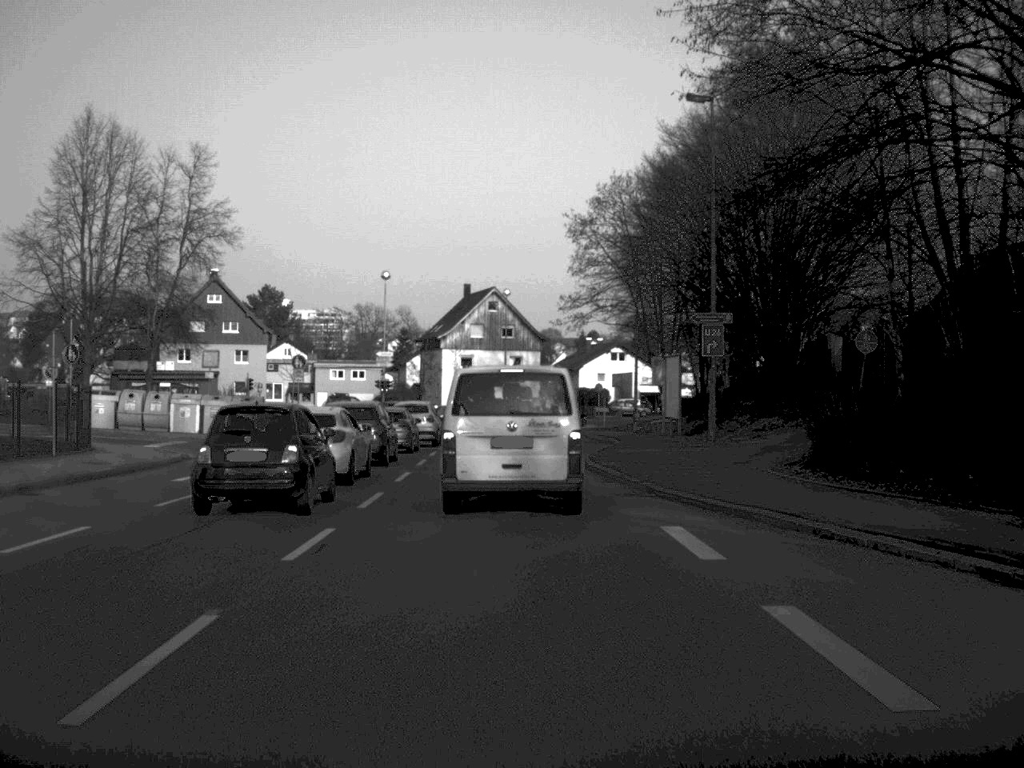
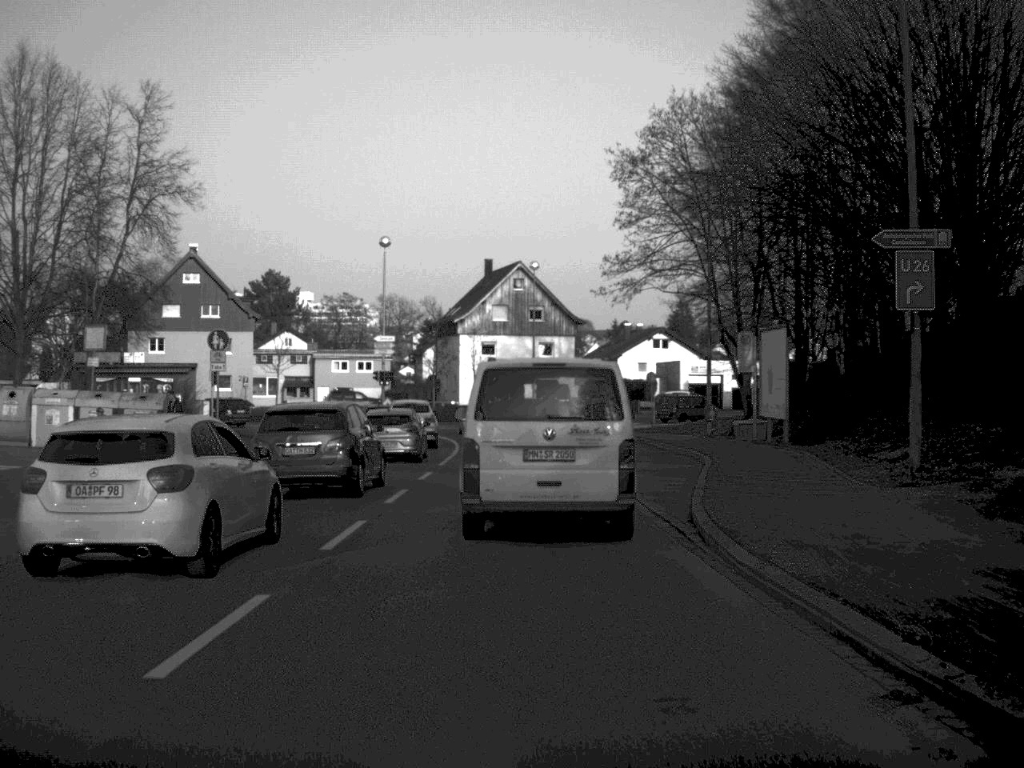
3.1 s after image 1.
(-0.1, +17.1) m; -1°
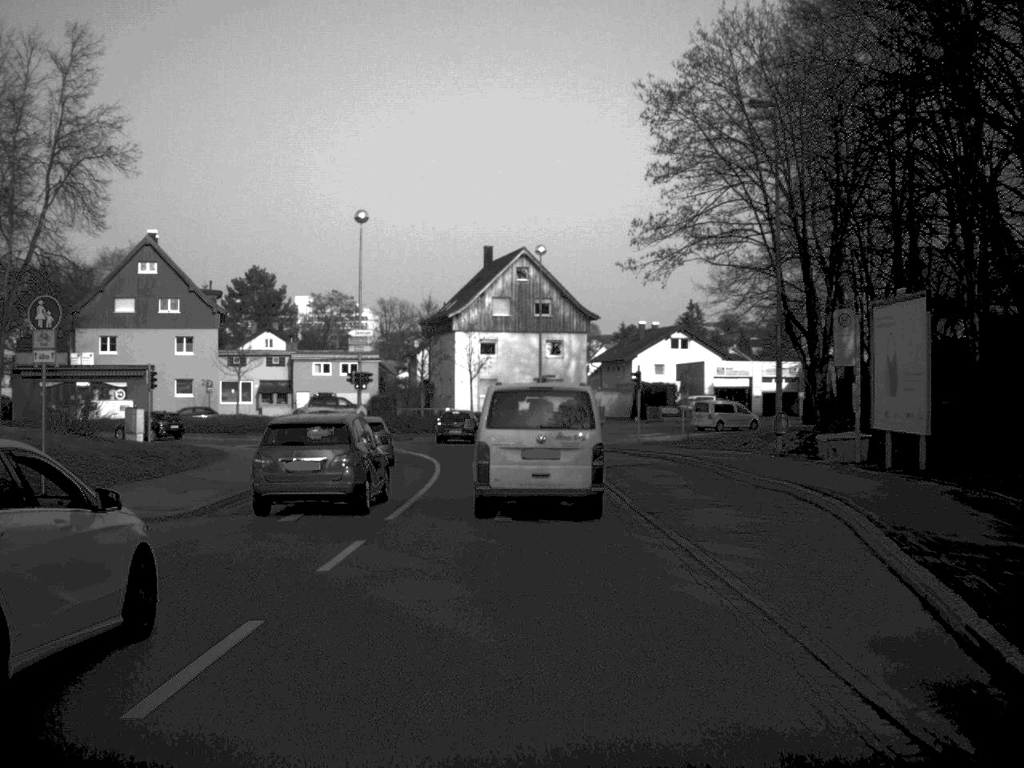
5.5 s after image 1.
(0.0, +12.7) m; 0°
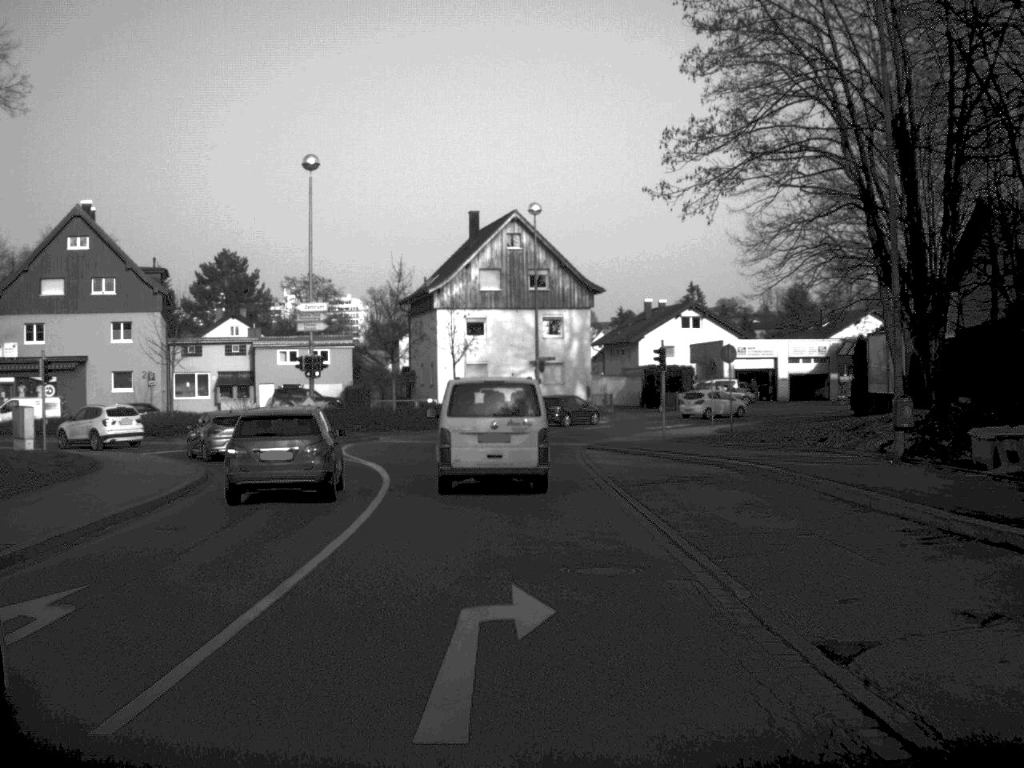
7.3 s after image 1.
(0.0, +12.4) m; 0°
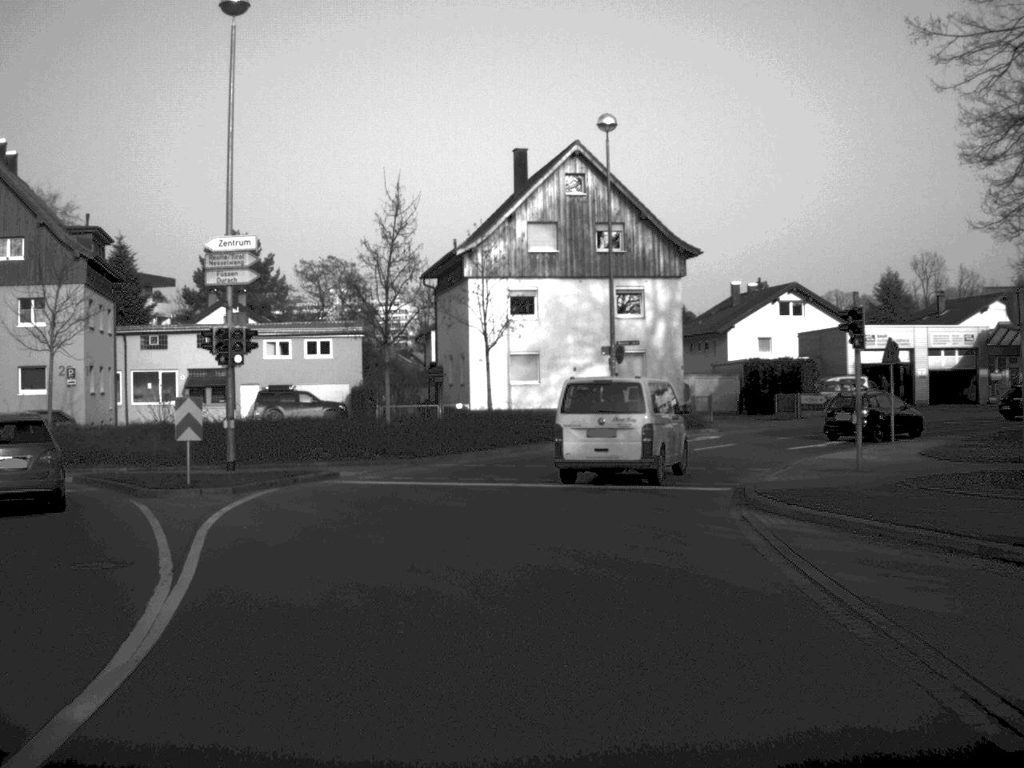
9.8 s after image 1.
(-0.5, +21.1) m; -2°
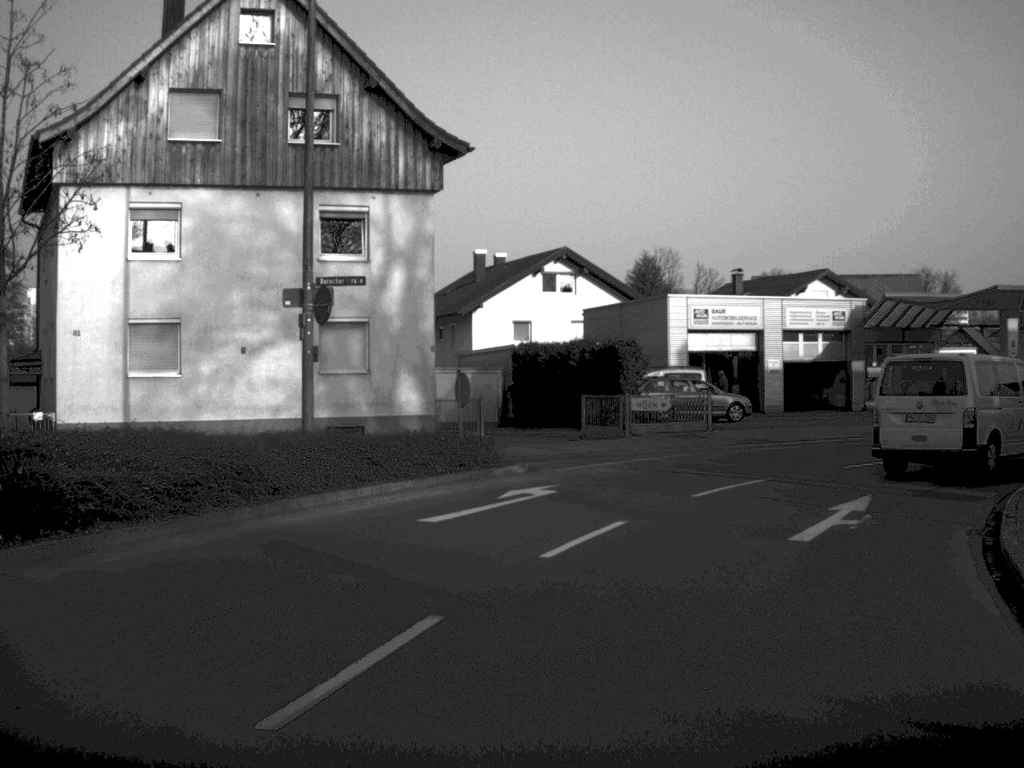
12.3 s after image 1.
(+1.6, +23.5) m; +14°
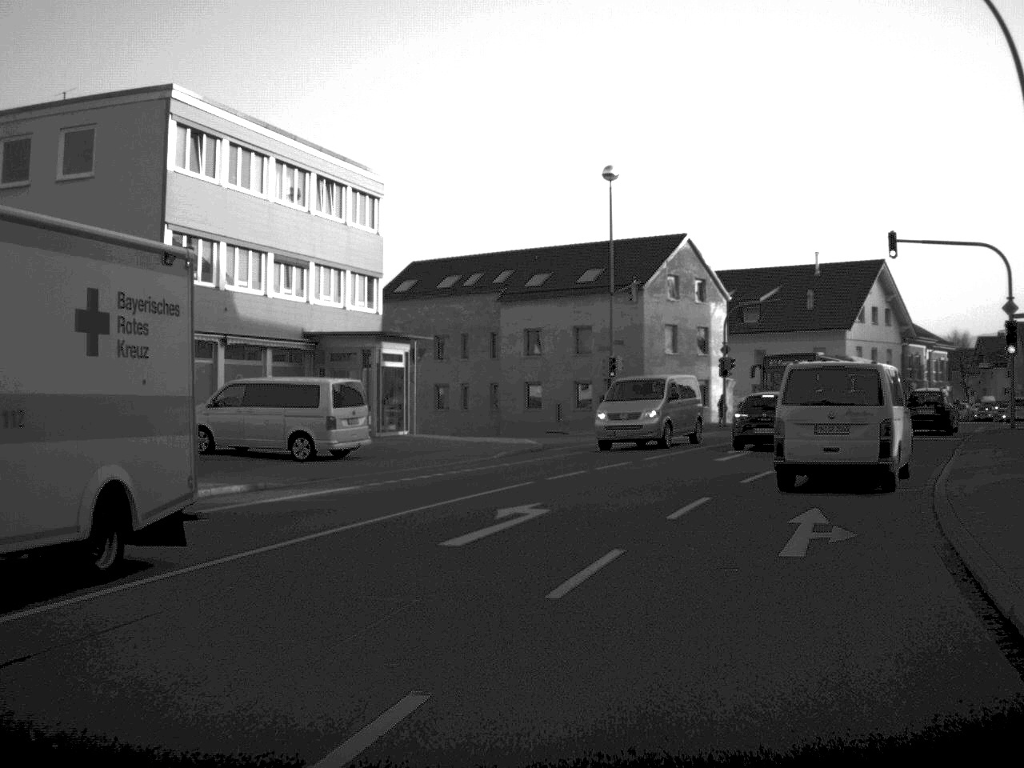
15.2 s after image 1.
(+11.7, +25.7) m; +54°
